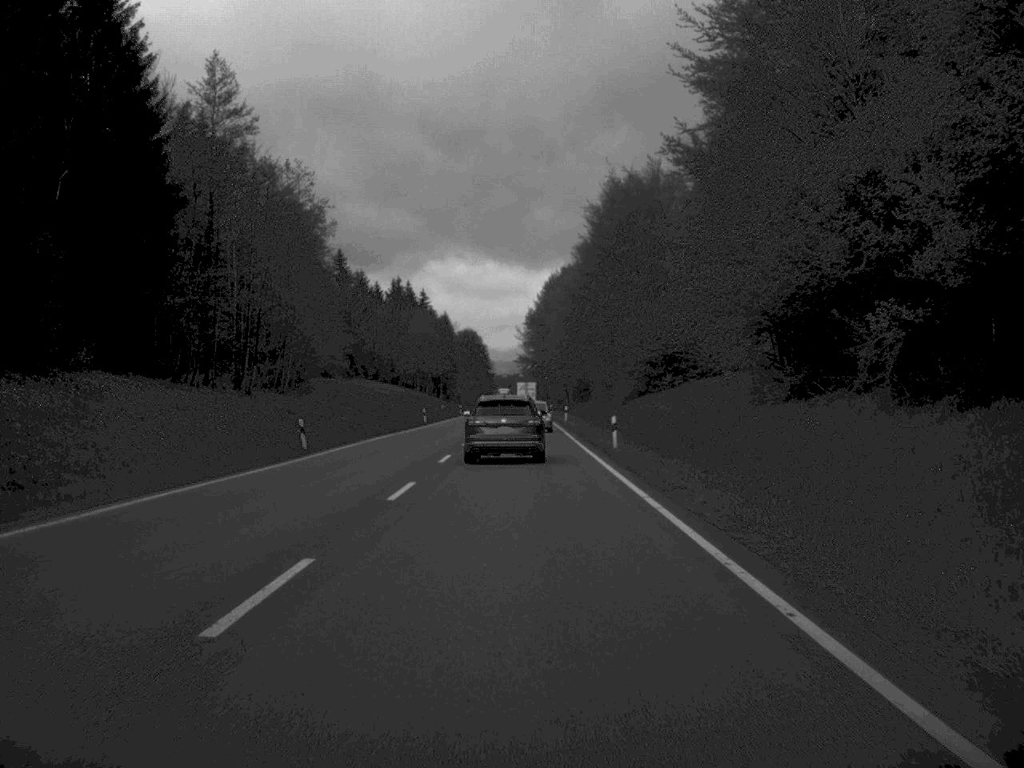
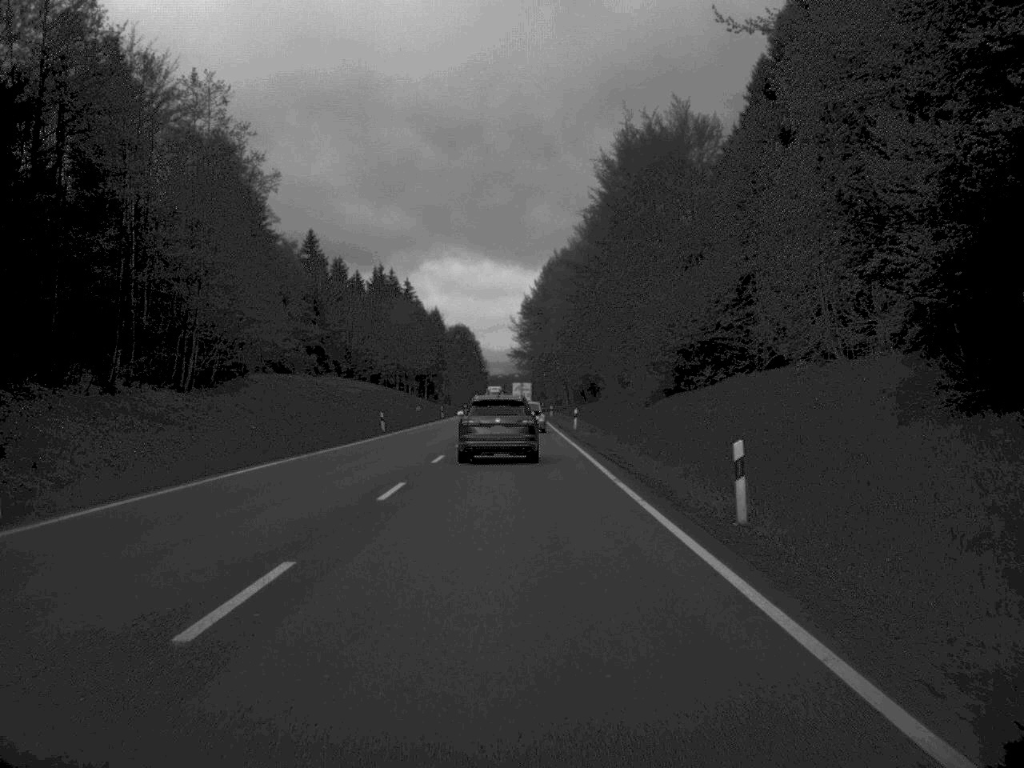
(0.0, +23.9) m; 0°
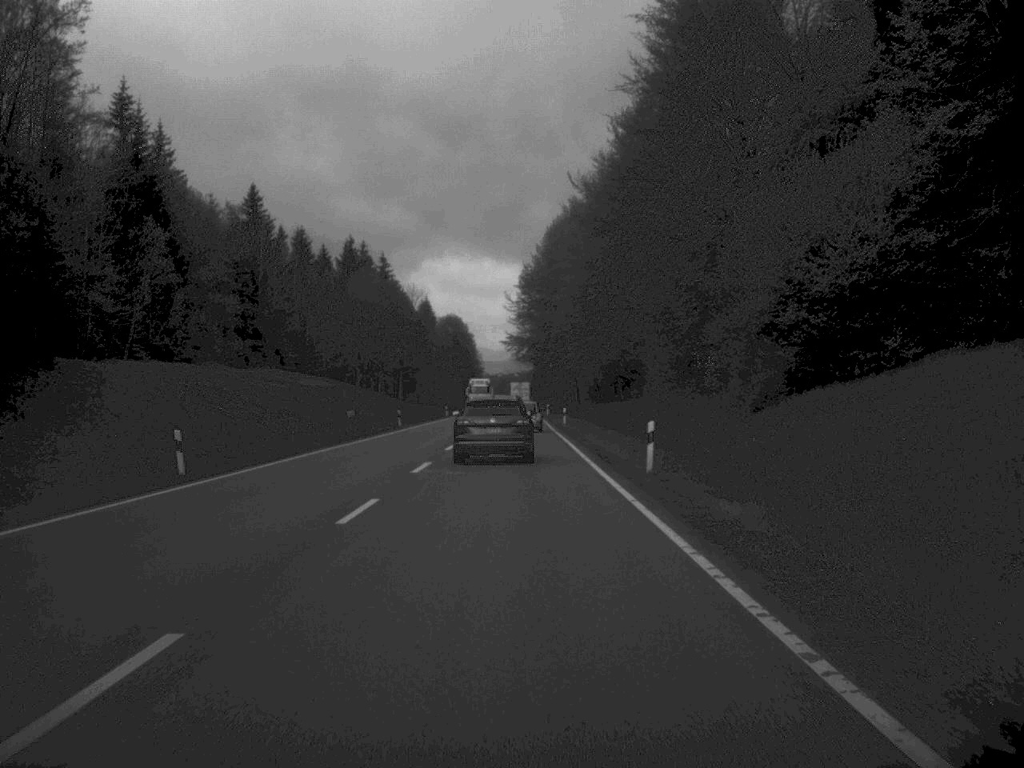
(-0.1, +39.0) m; 0°
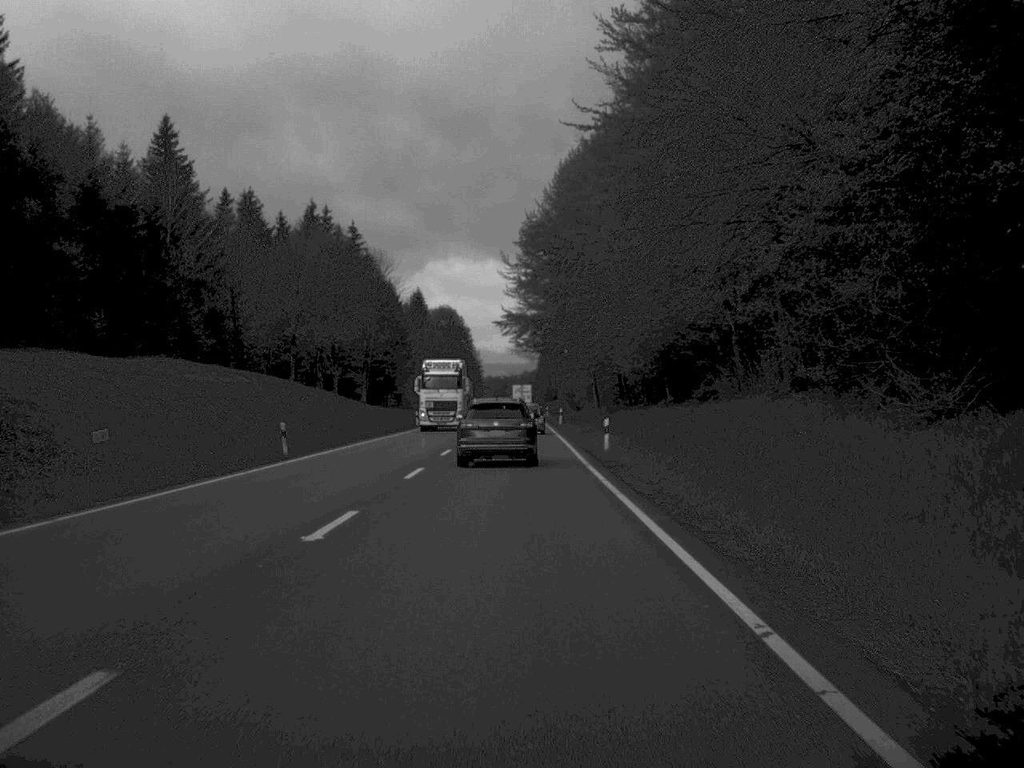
(-0.1, +37.1) m; 0°
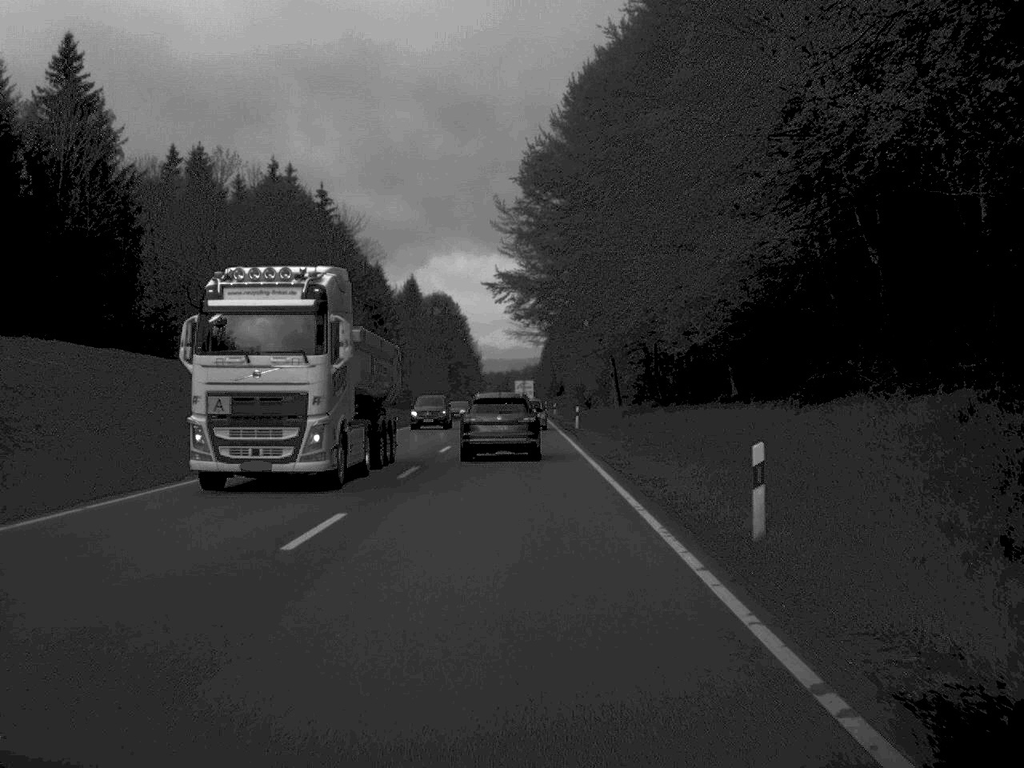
(0.0, +25.0) m; 0°
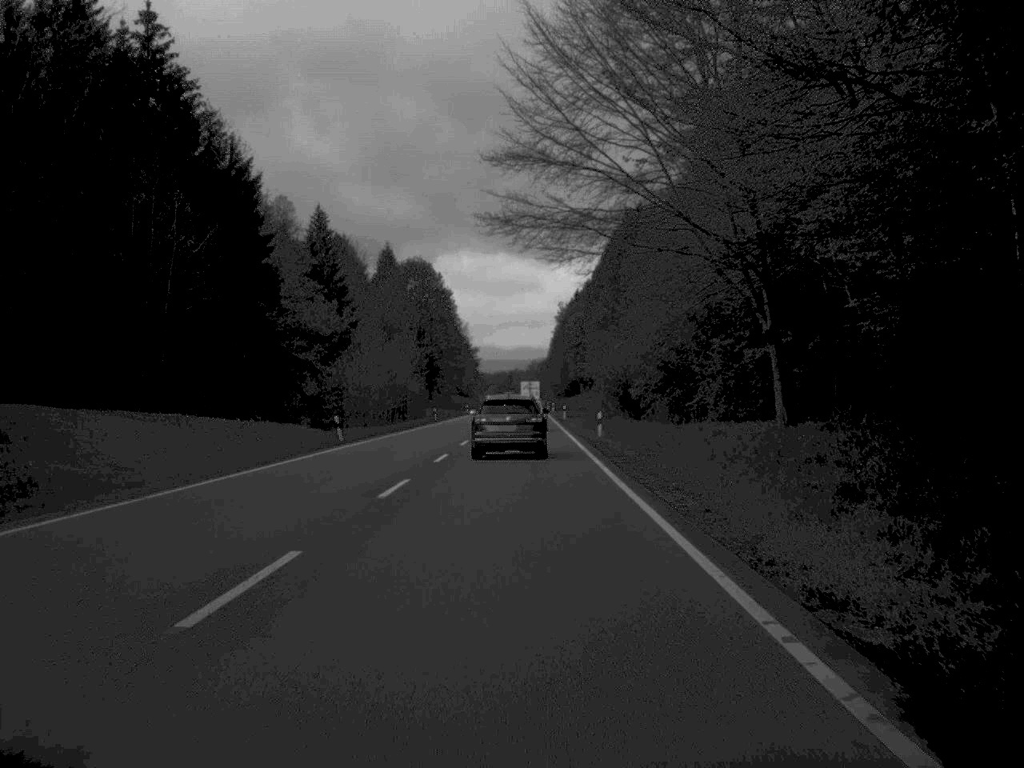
(-0.2, +63.6) m; 0°
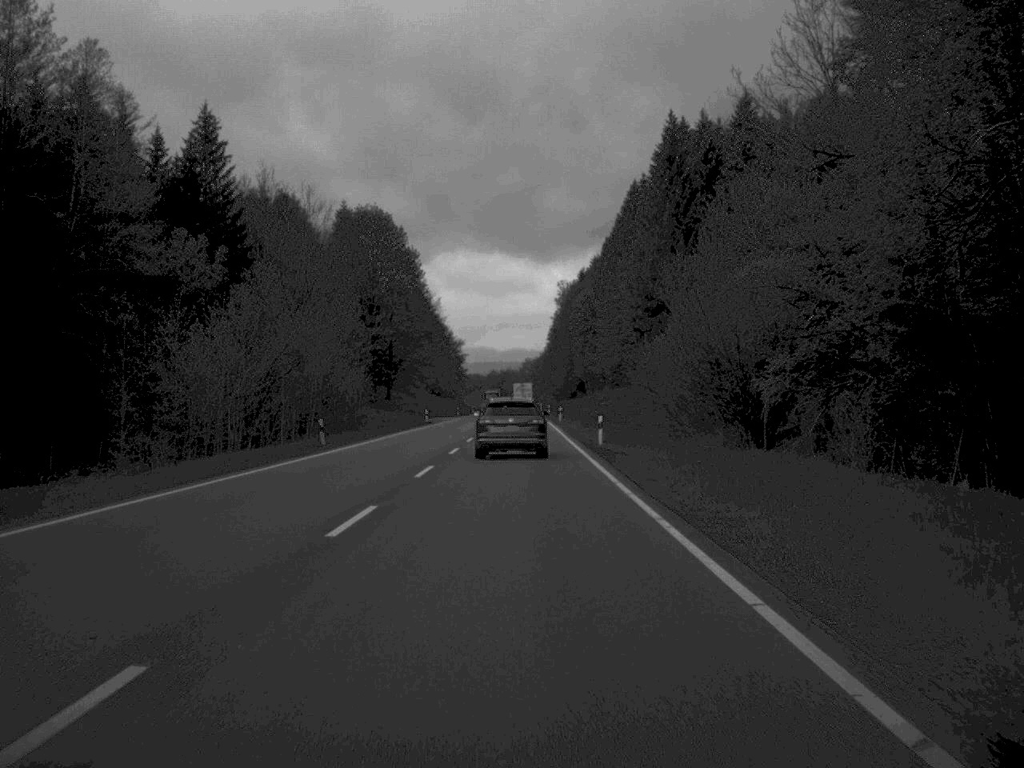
(0.0, +52.5) m; 0°
